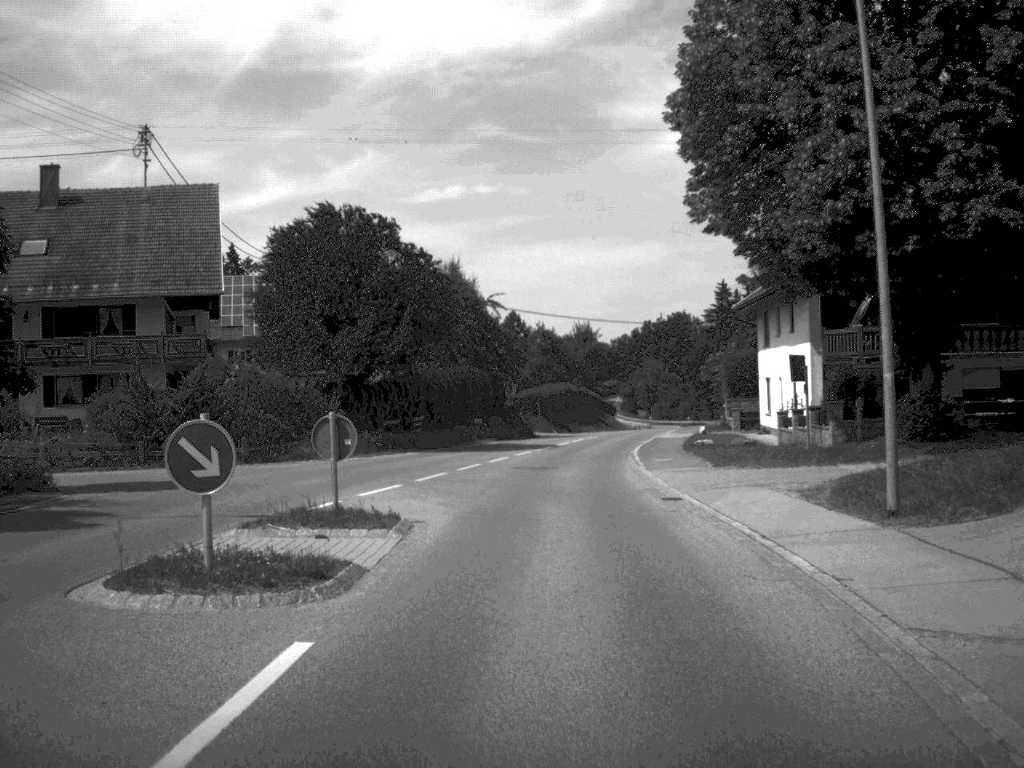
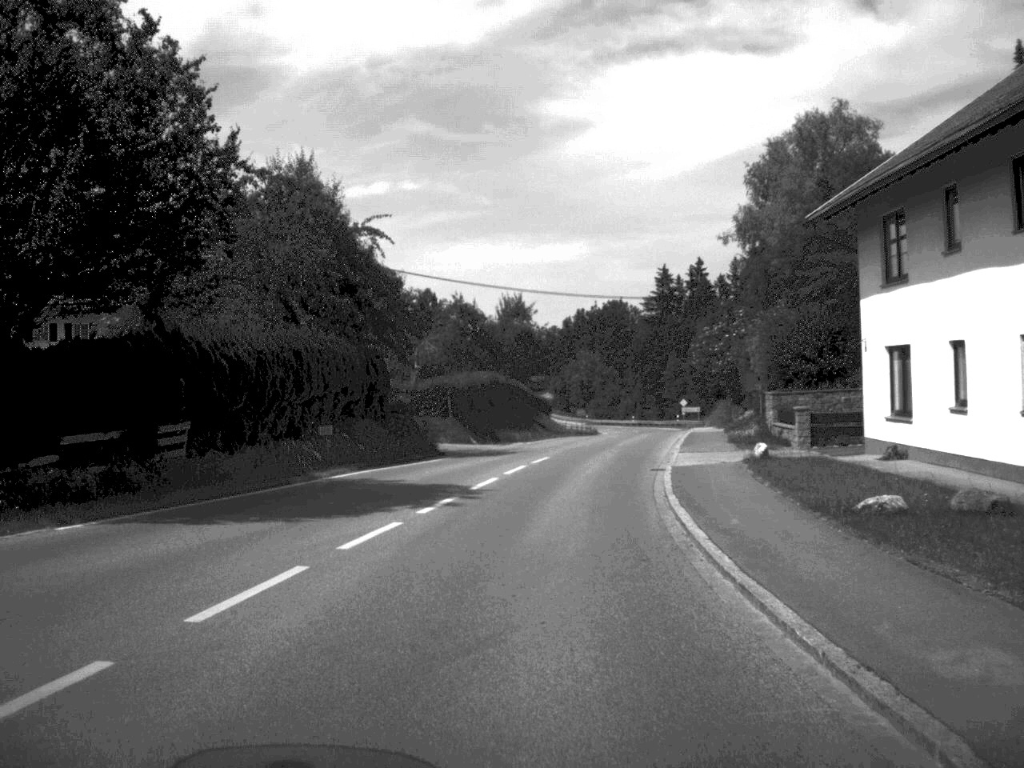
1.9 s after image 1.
(+0.7, +26.6) m; +3°
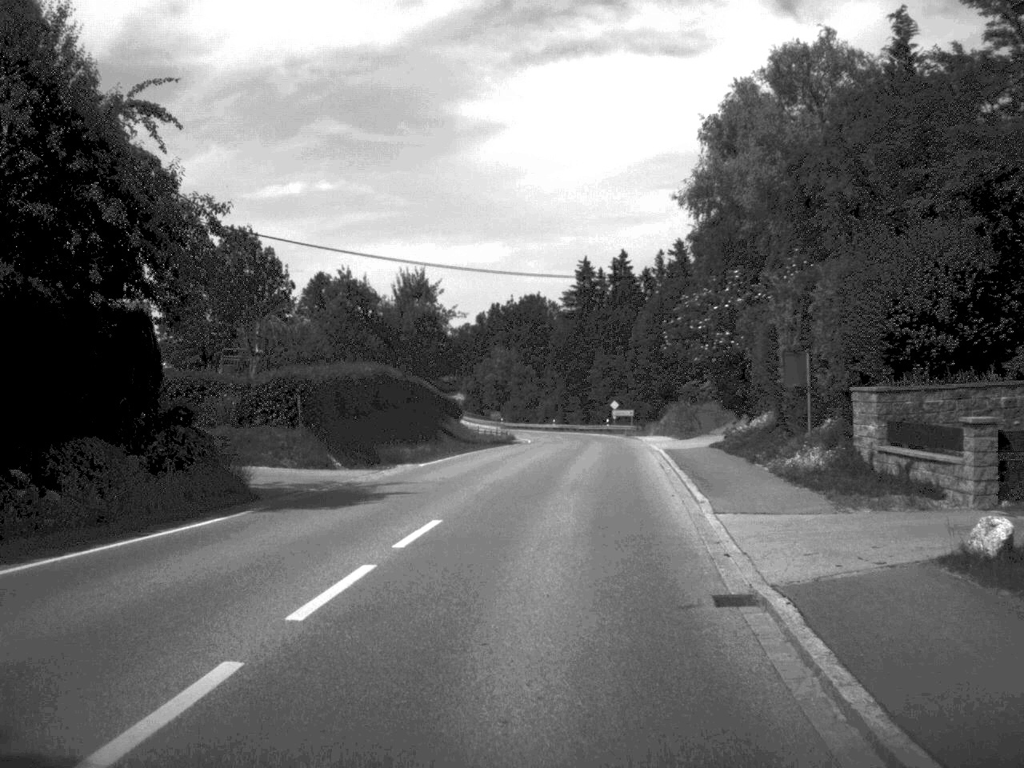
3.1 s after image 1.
(+0.5, +17.4) m; +4°
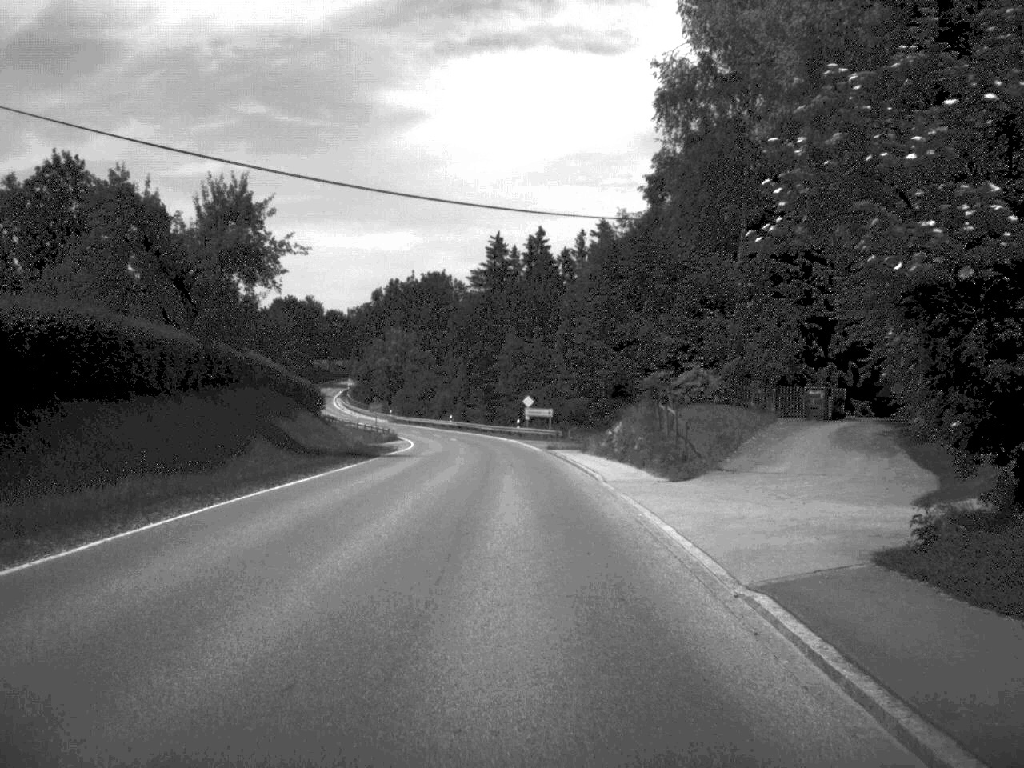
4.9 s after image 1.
(+1.2, +26.5) m; +4°
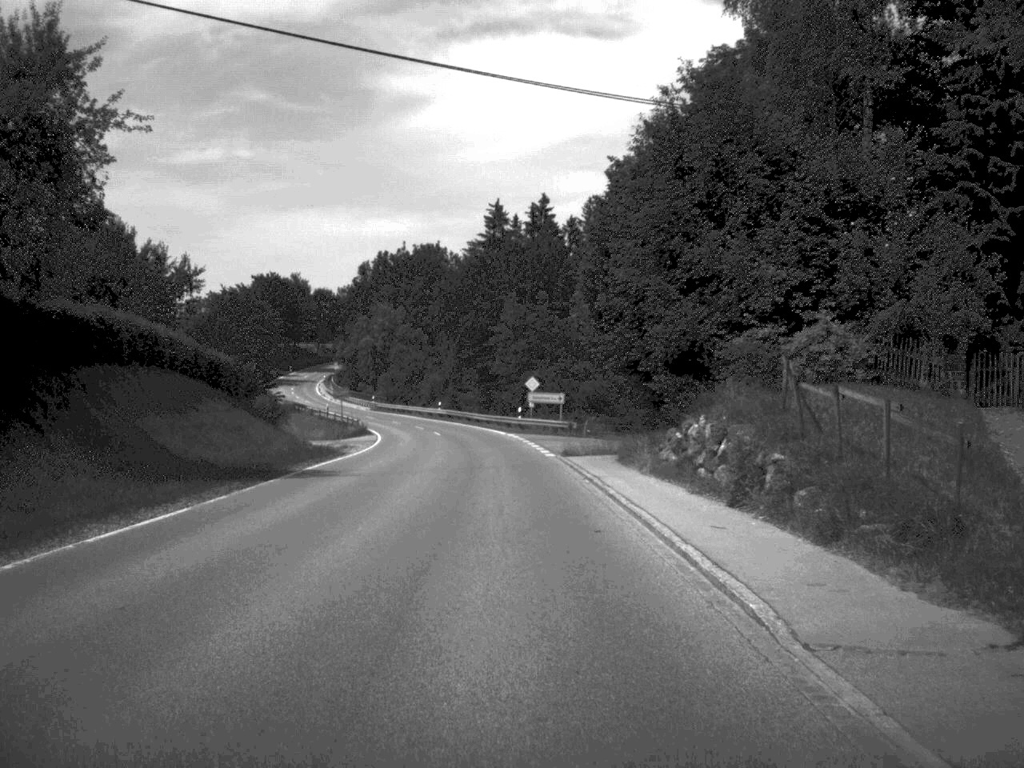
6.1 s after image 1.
(0.0, +19.6) m; 0°
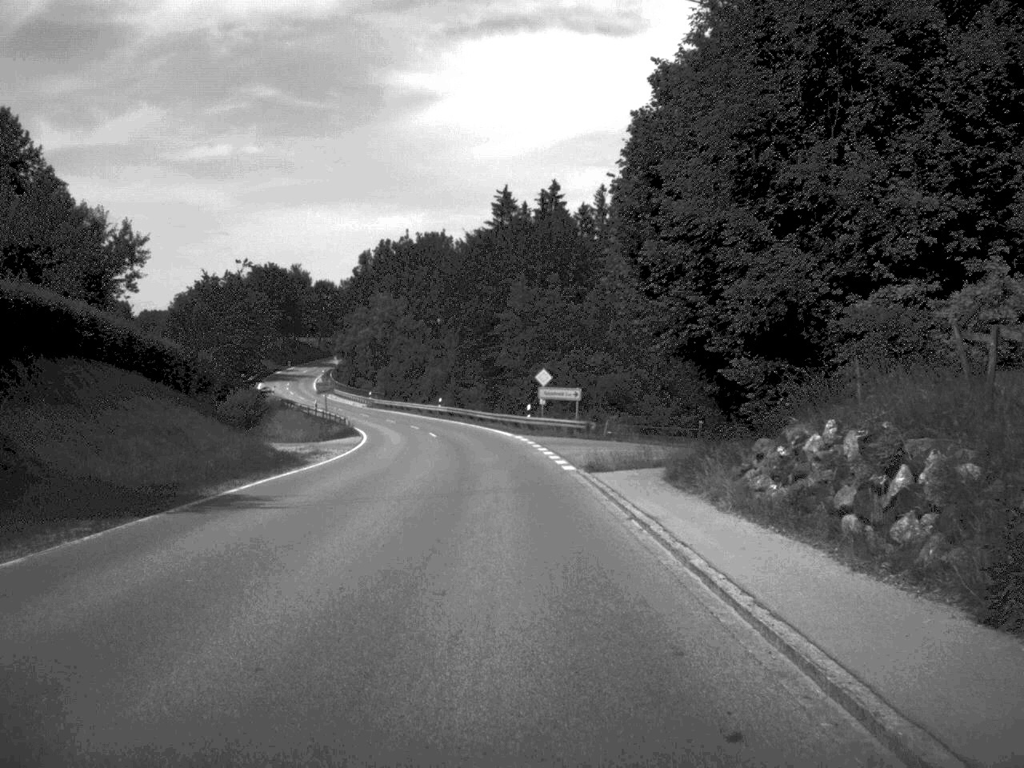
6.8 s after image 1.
(0.0, +9.5) m; 0°
